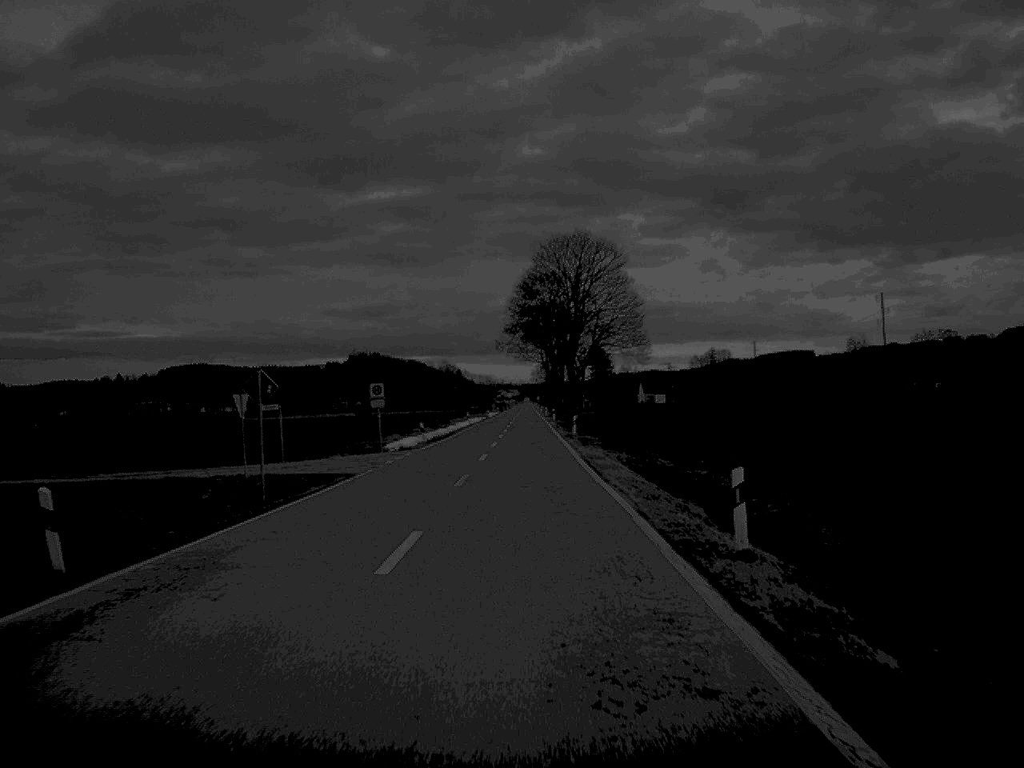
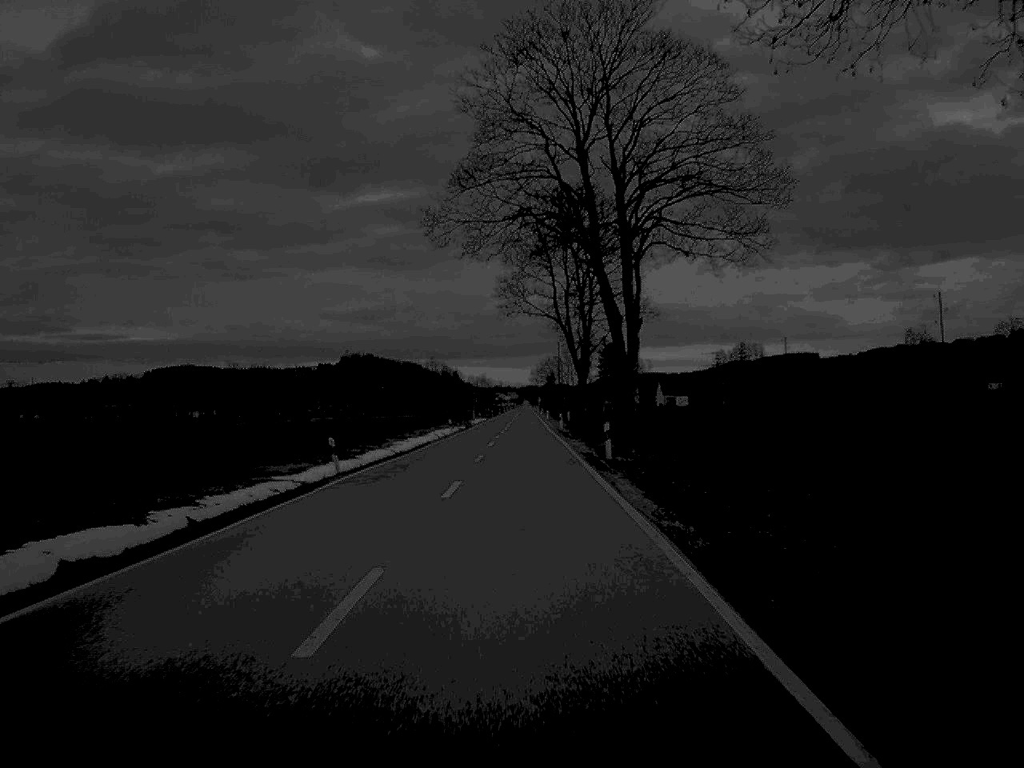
(+0.2, +76.5) m; 0°
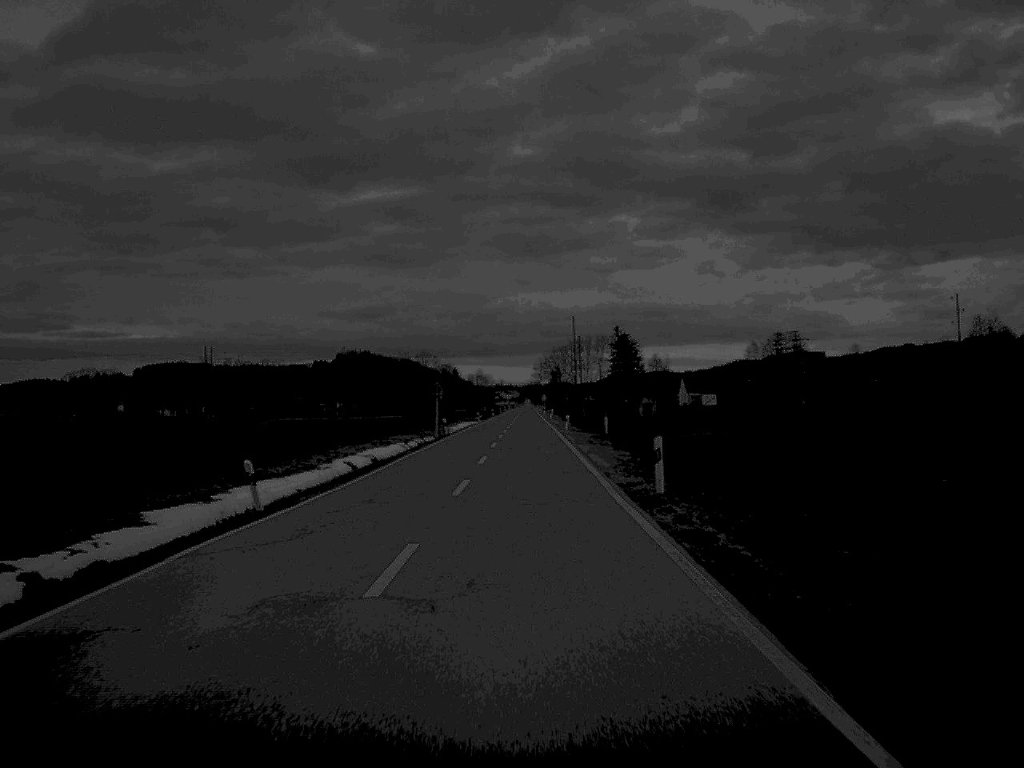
(0.0, +62.2) m; 0°
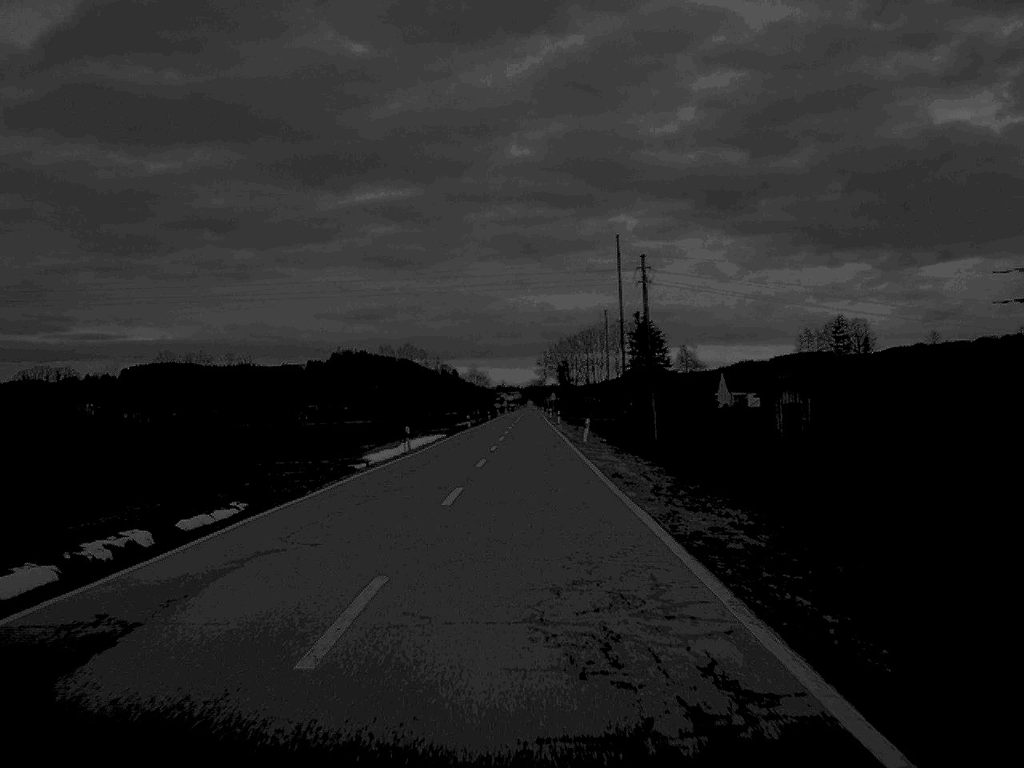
(+0.2, +75.7) m; 0°
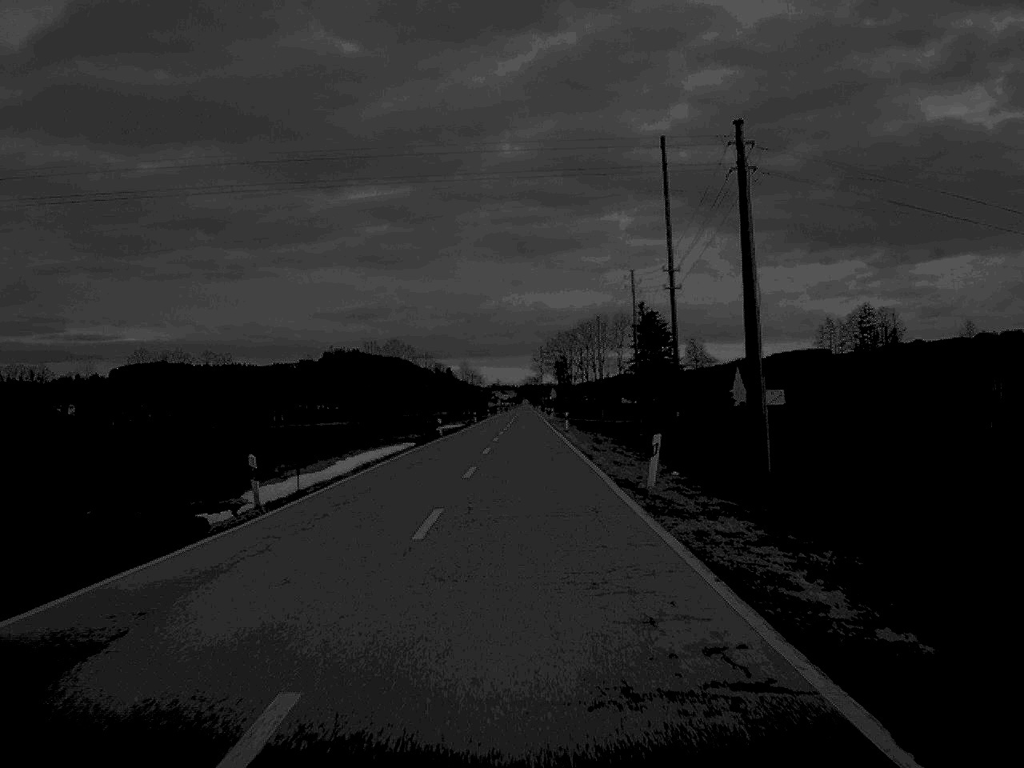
(0.0, +29.5) m; 0°
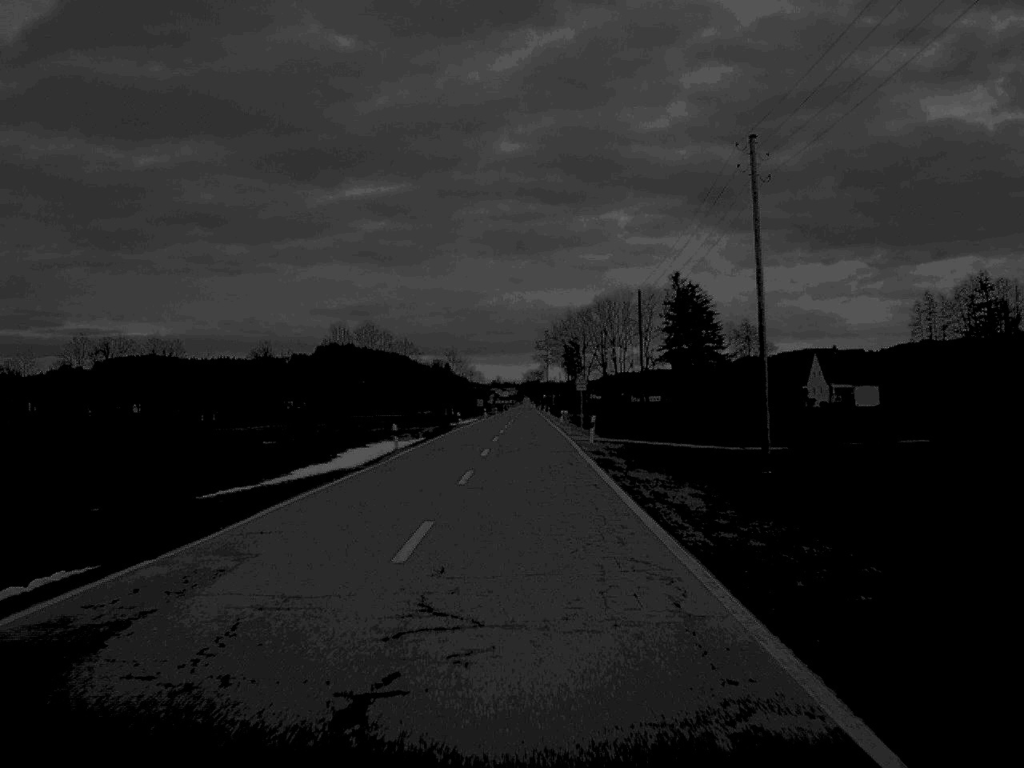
(0.0, +75.2) m; 0°
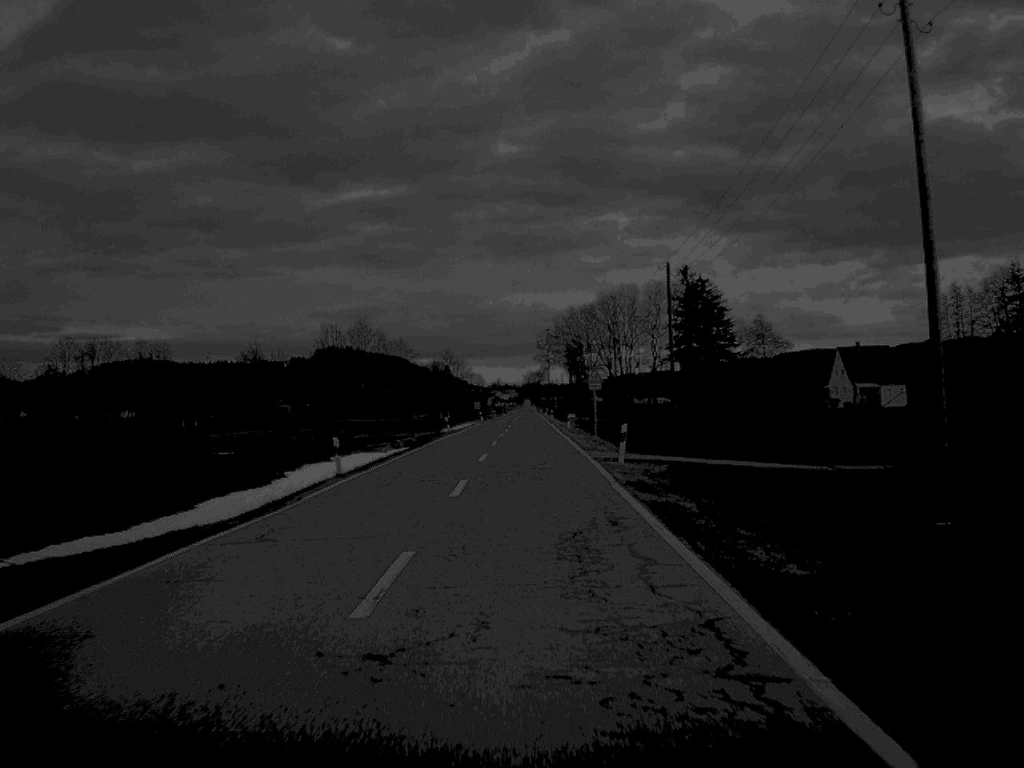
(0.0, +15.0) m; 0°
